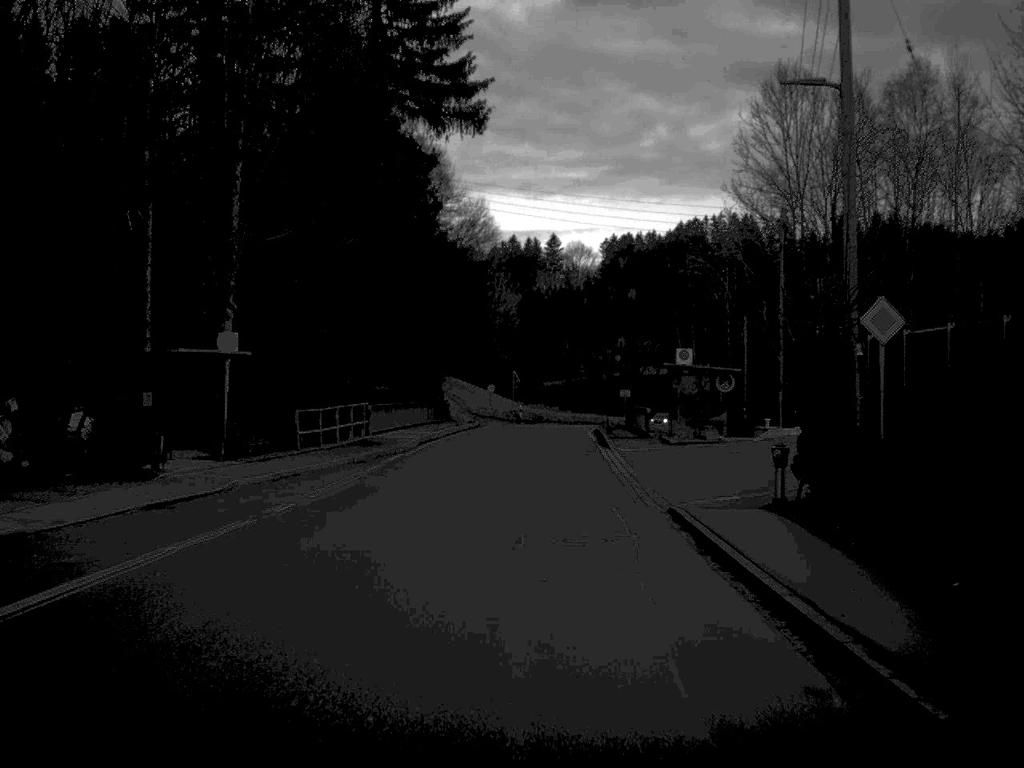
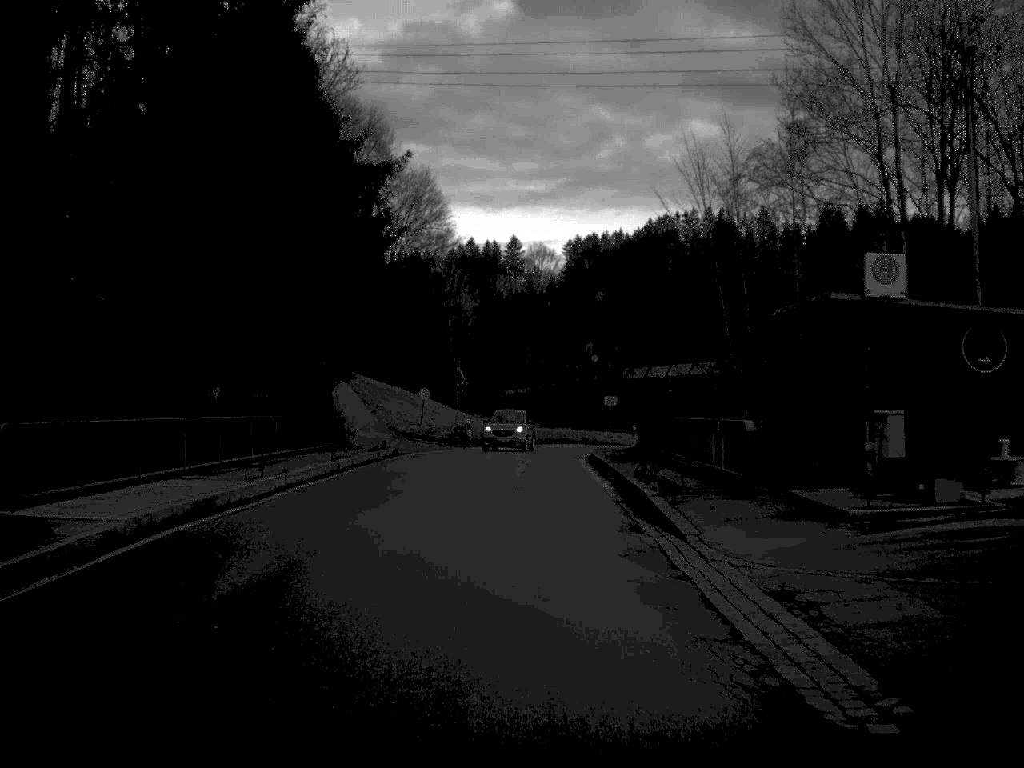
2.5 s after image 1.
(+0.4, +26.9) m; +2°
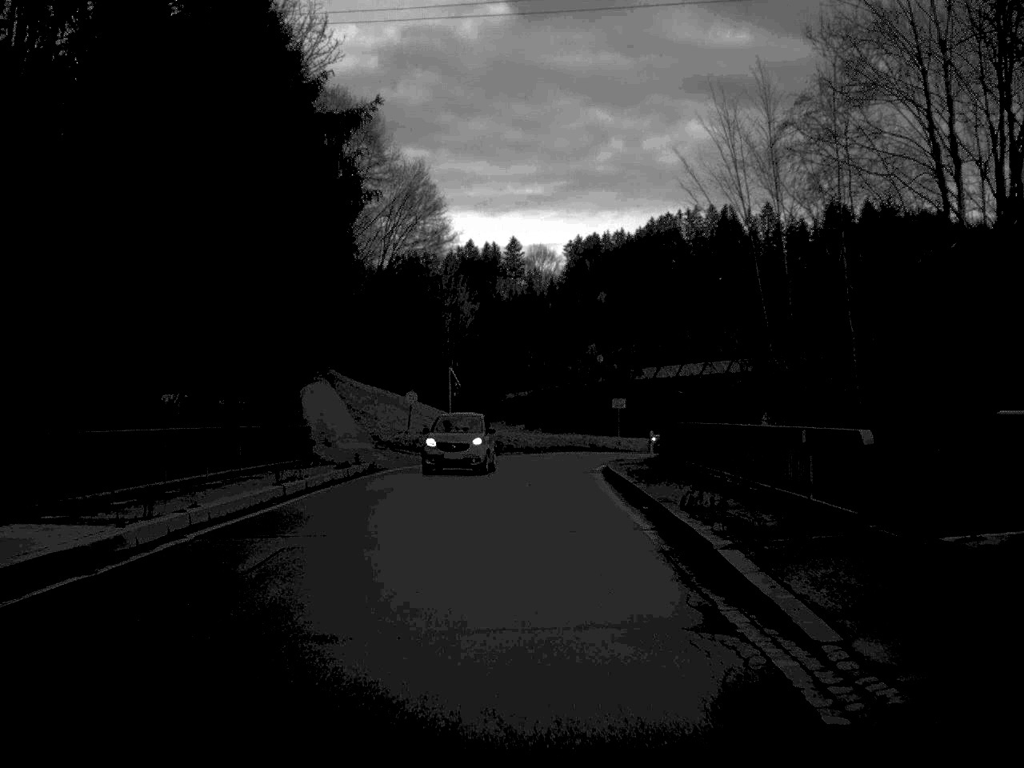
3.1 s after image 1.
(0.0, +6.7) m; 0°
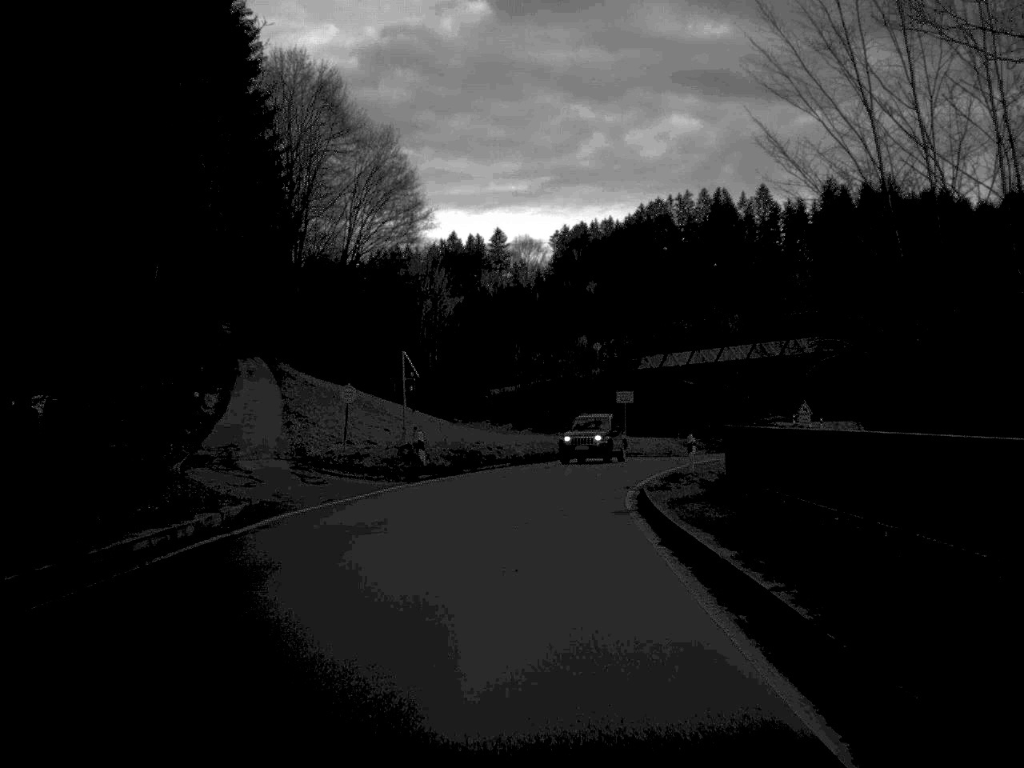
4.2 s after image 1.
(+0.1, +14.0) m; 0°
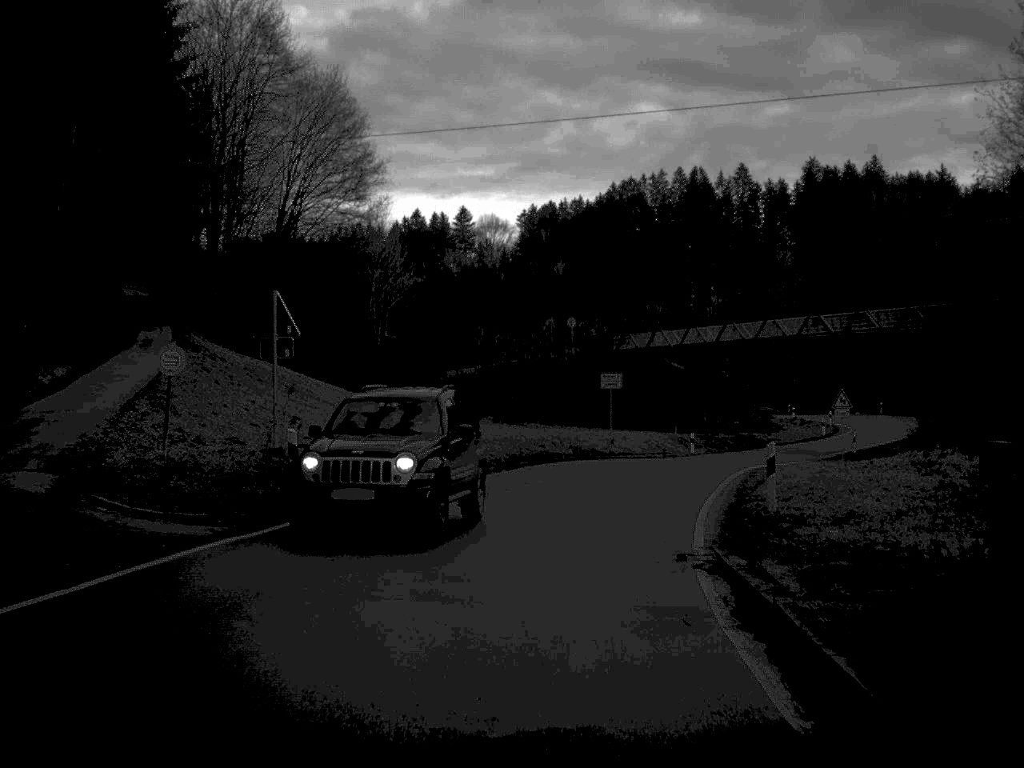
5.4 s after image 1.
(+0.1, +14.4) m; +2°
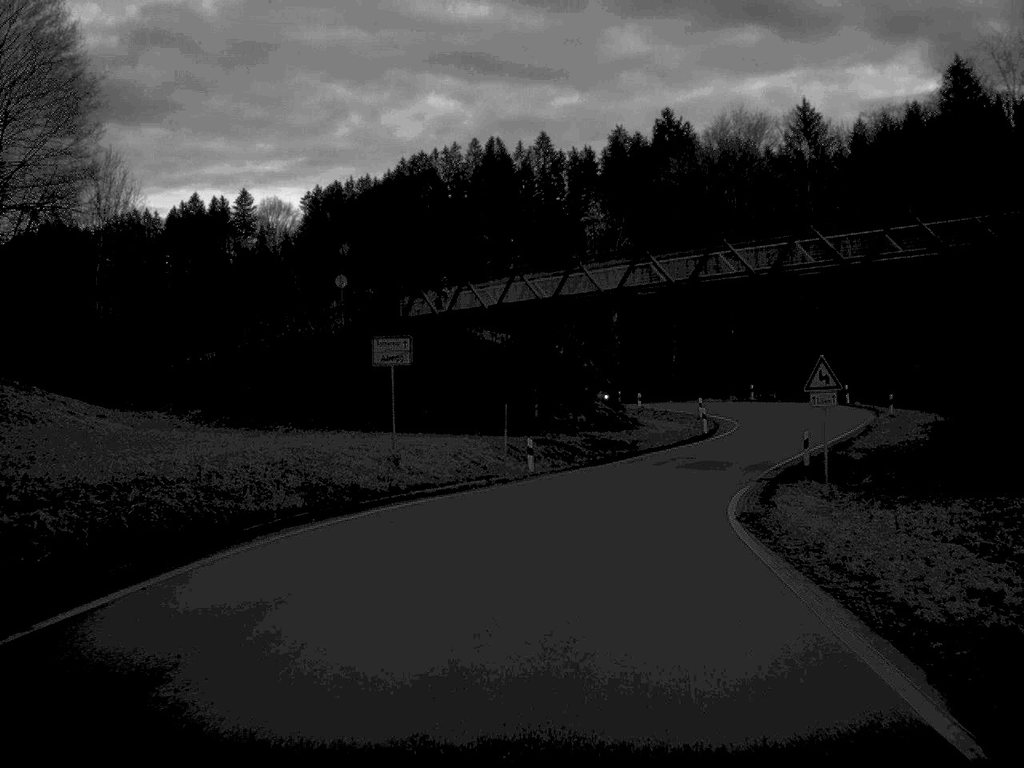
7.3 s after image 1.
(+1.6, +23.7) m; +9°
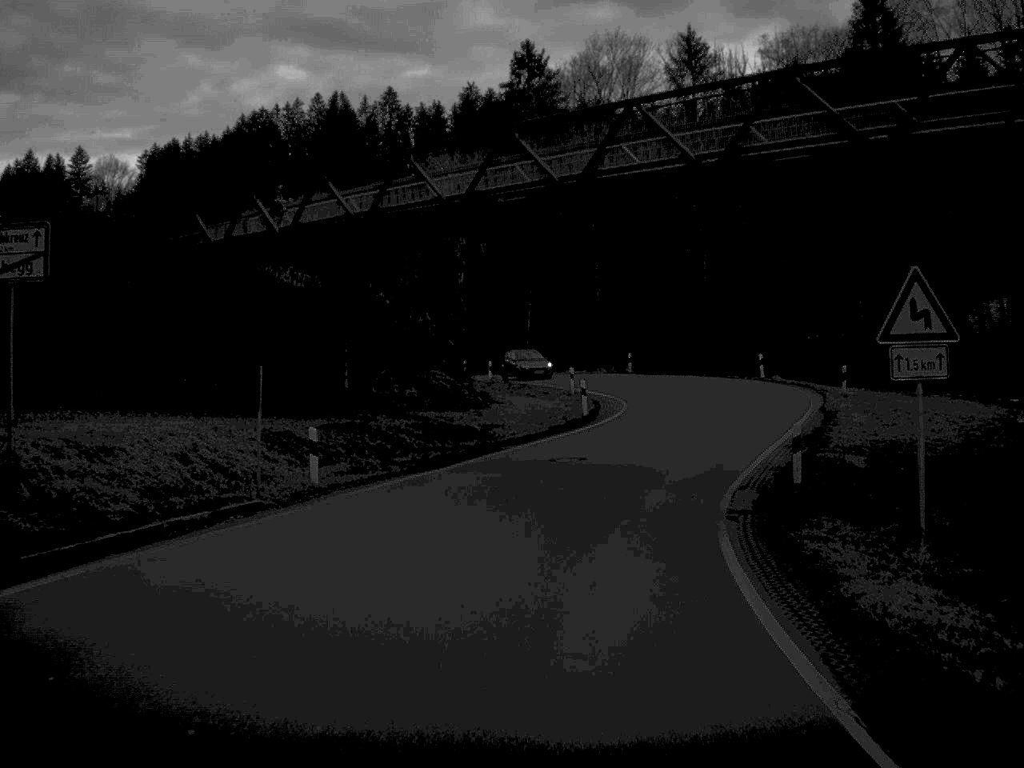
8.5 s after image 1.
(+0.9, +15.2) m; +7°
